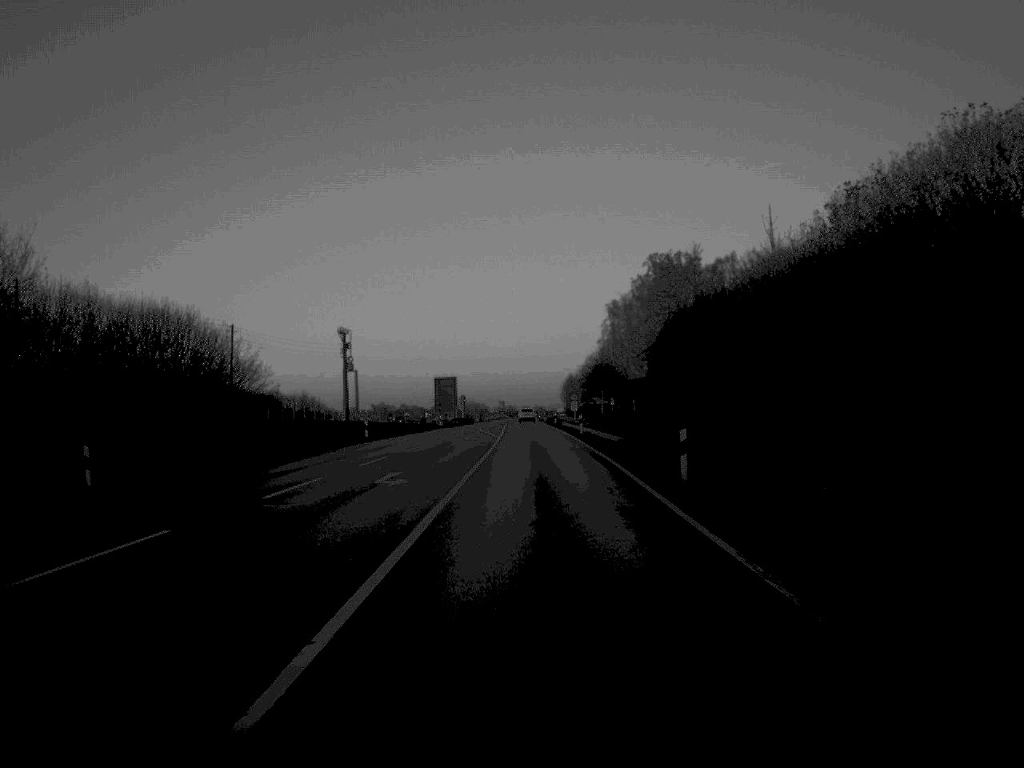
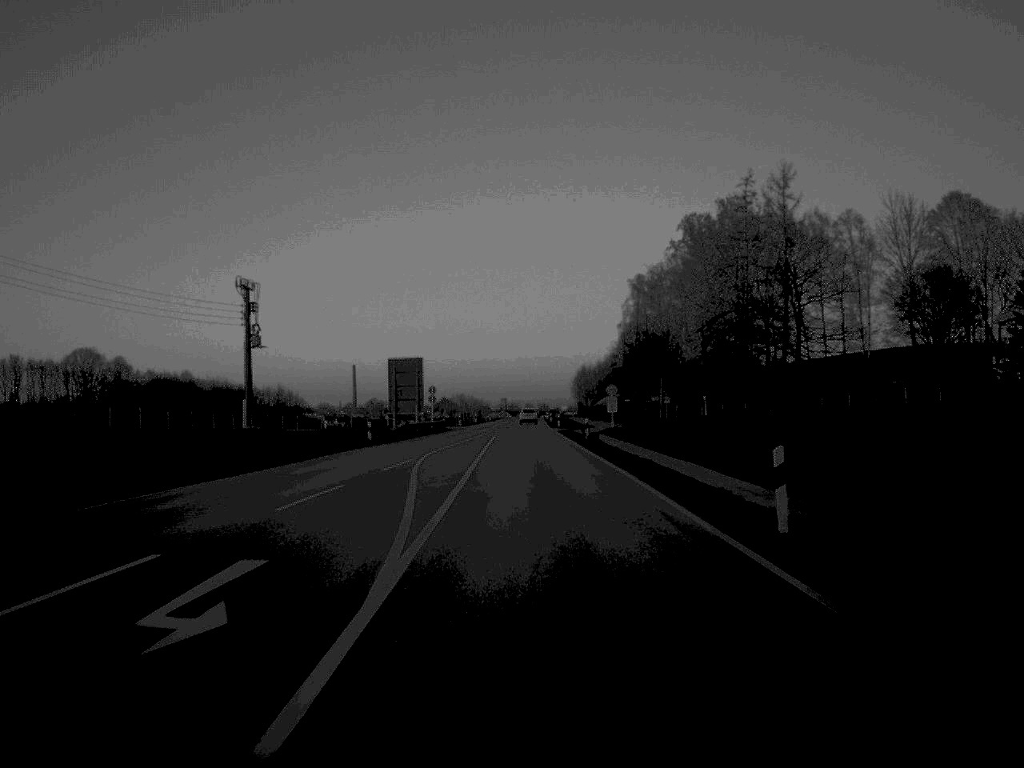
(-0.1, +51.6) m; 0°
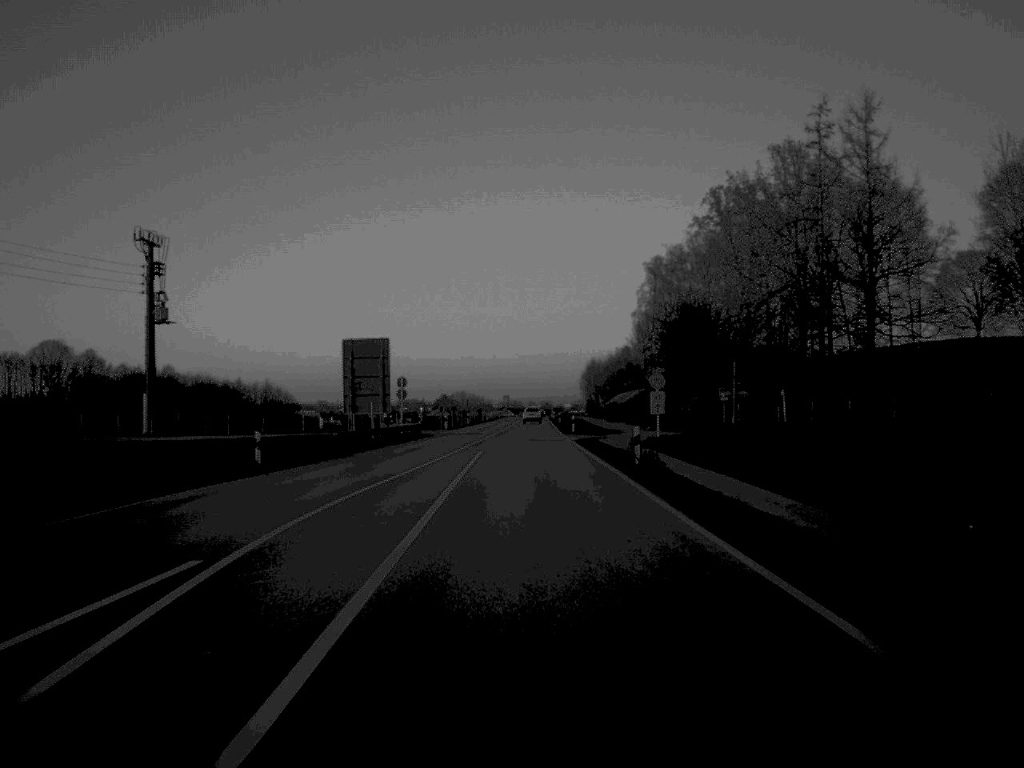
(0.0, +24.7) m; 0°
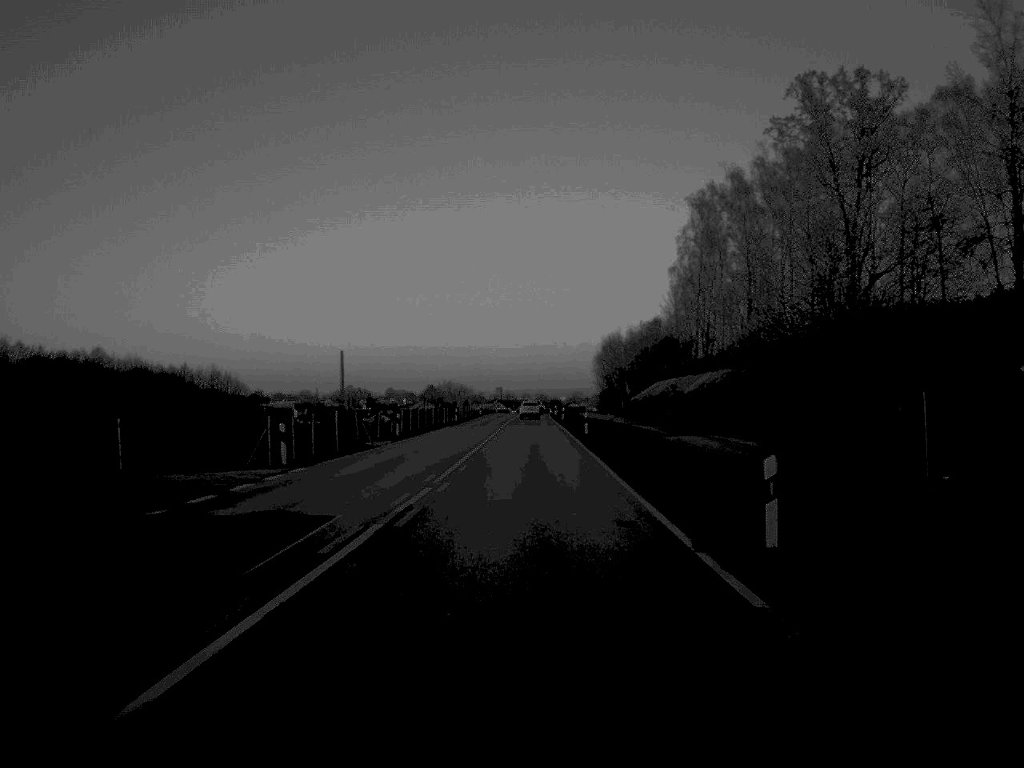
(+0.1, +60.6) m; 0°
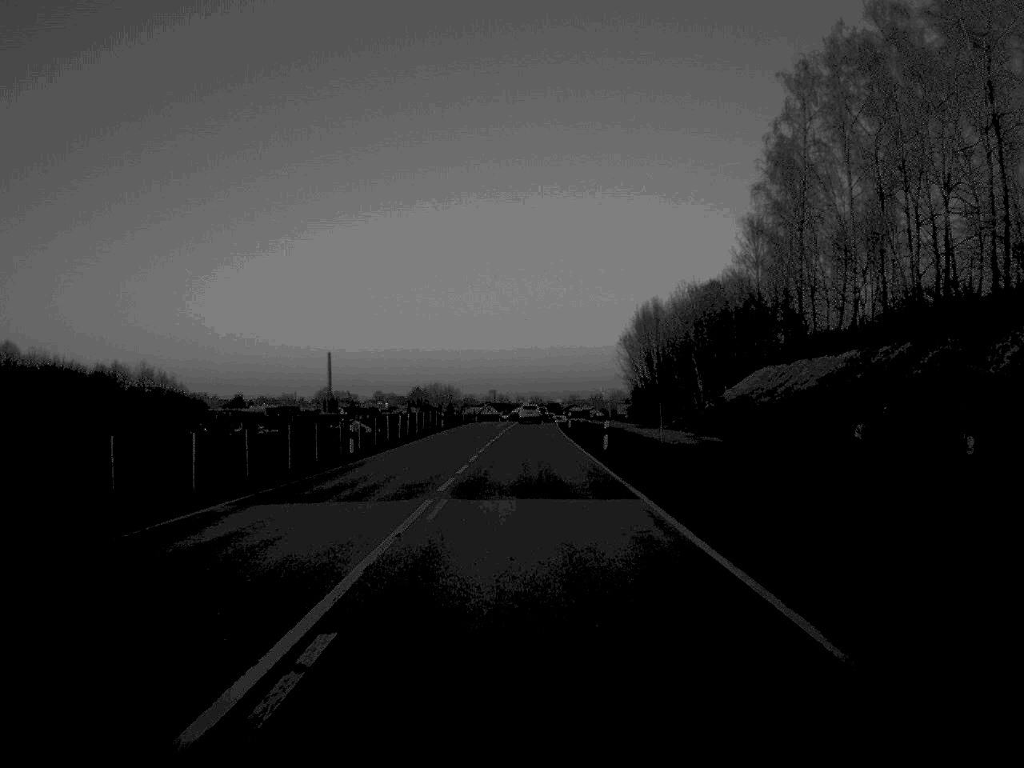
(+0.1, +57.5) m; 0°
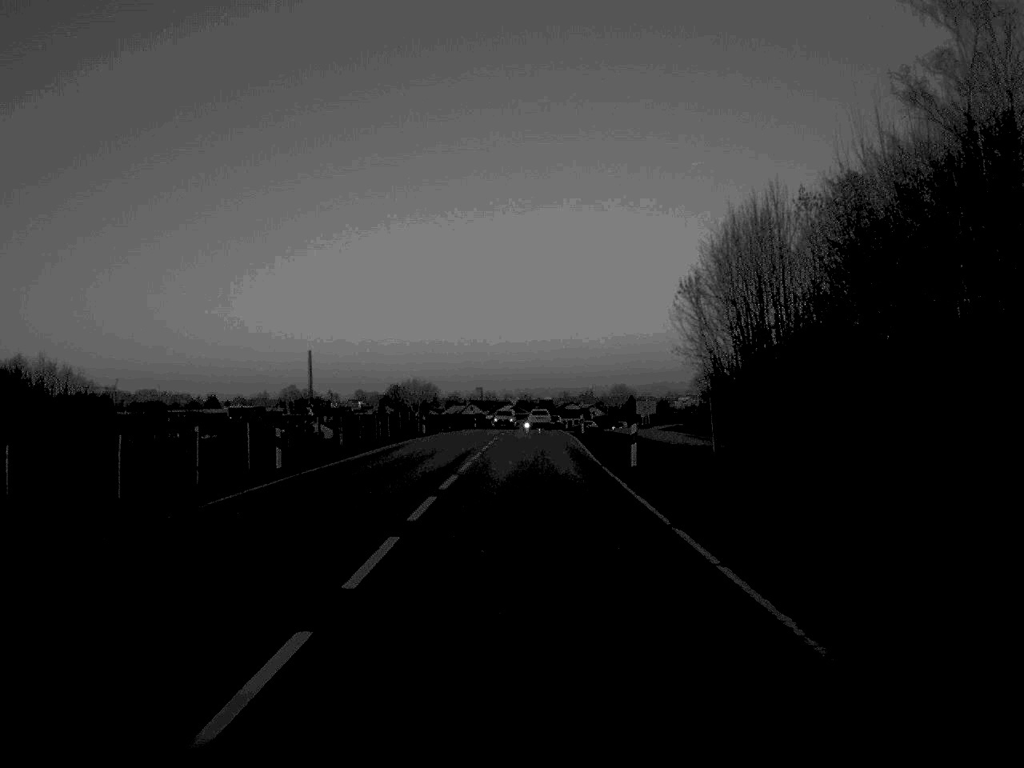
(0.0, +53.8) m; 0°
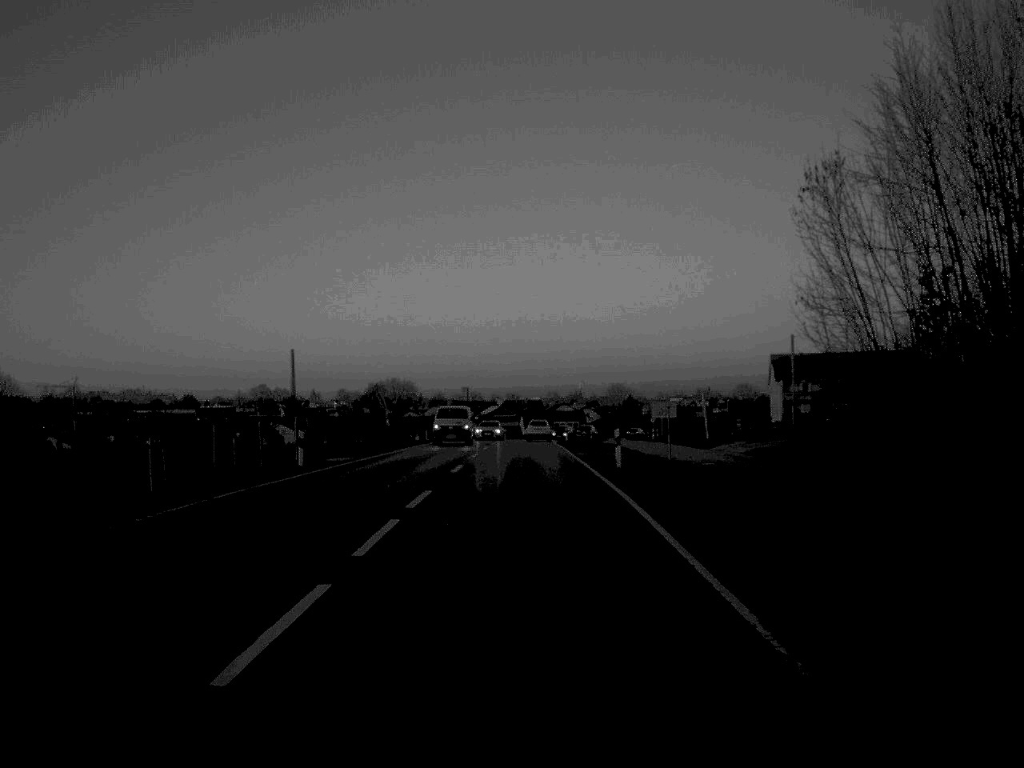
(+0.2, +33.8) m; 0°
